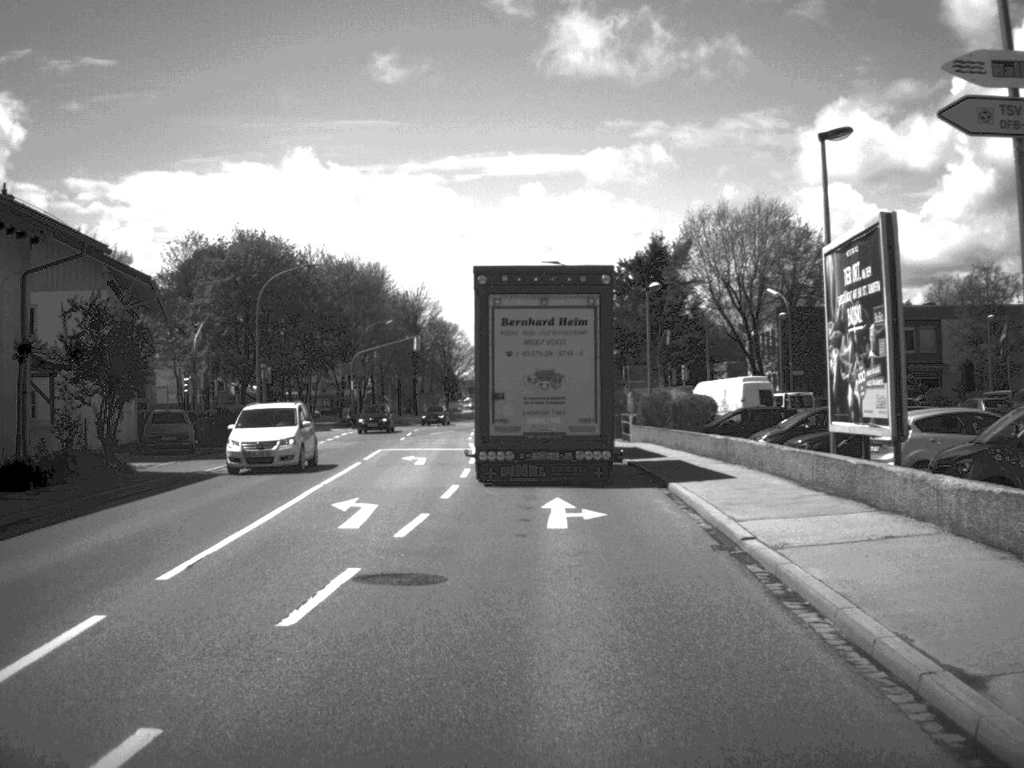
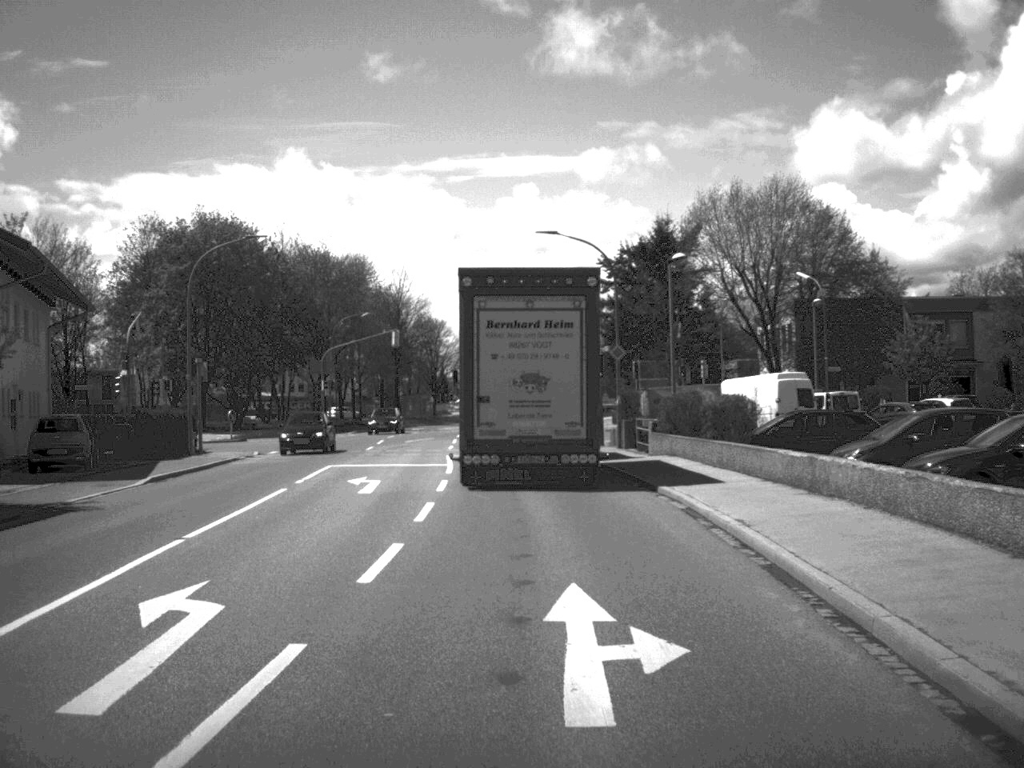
(0.0, +9.4) m; 0°
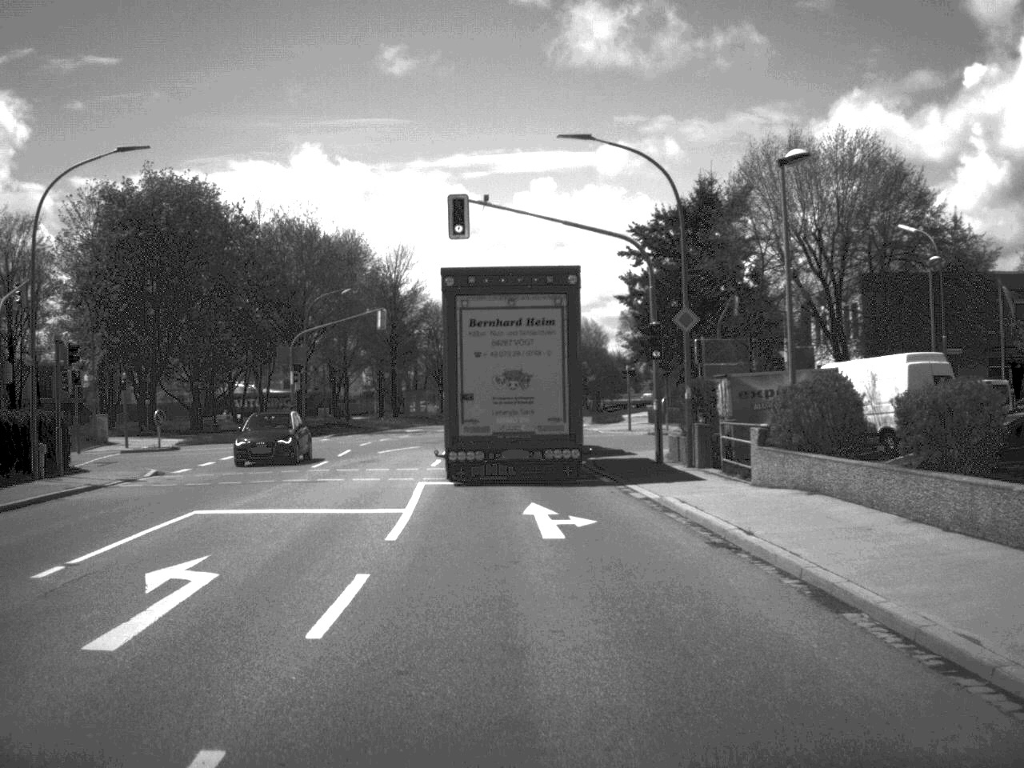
(0.0, +14.5) m; -1°
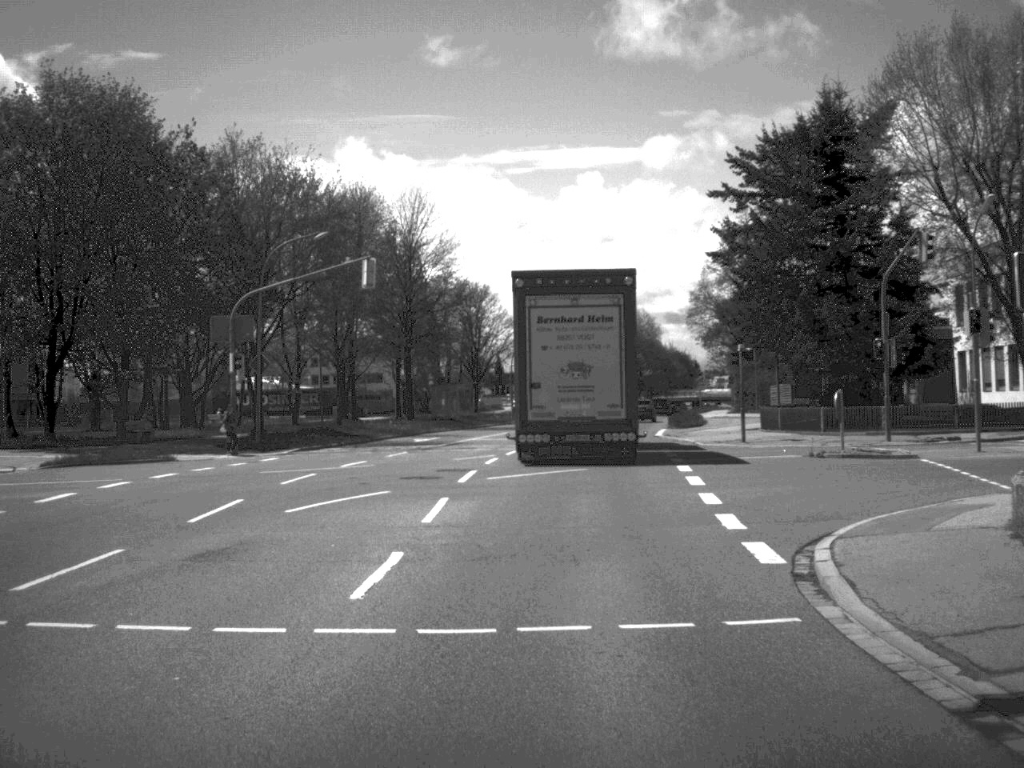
(-0.5, +21.0) m; -2°
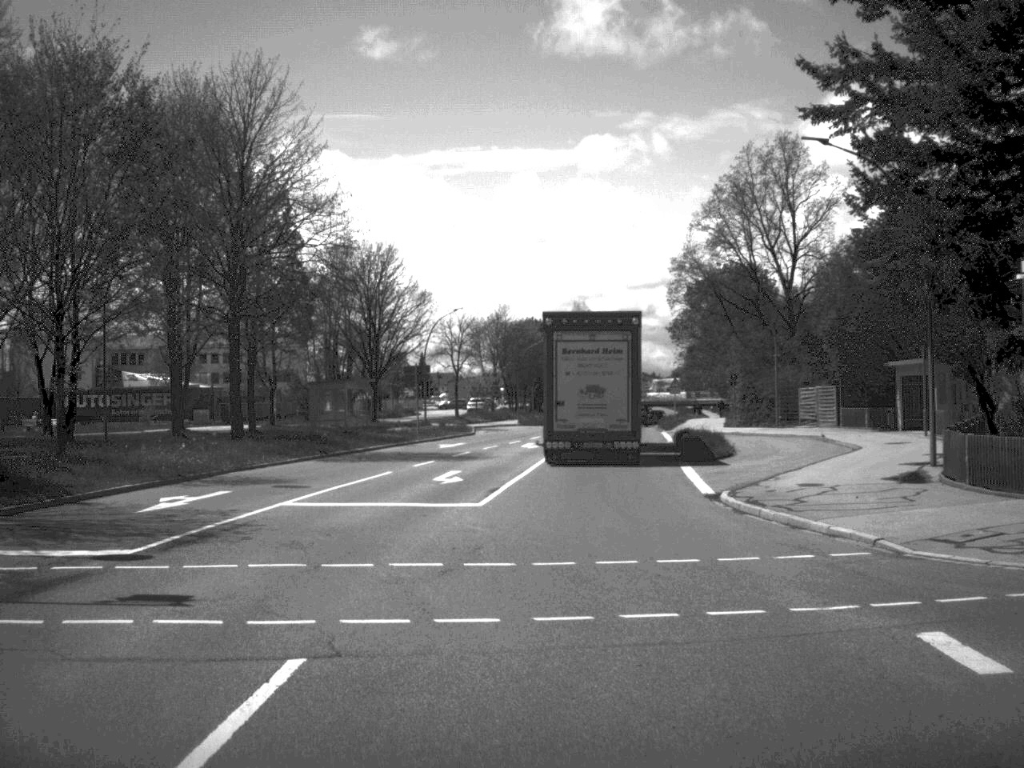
(+0.6, +28.3) m; +3°
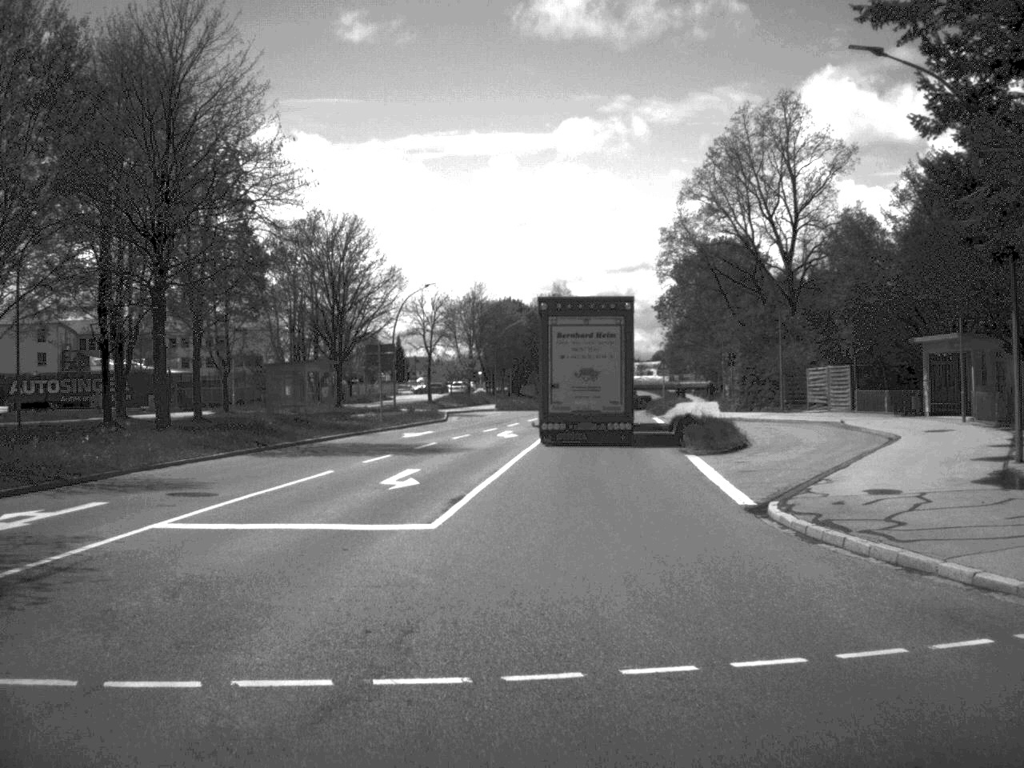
(0.0, +6.2) m; +1°
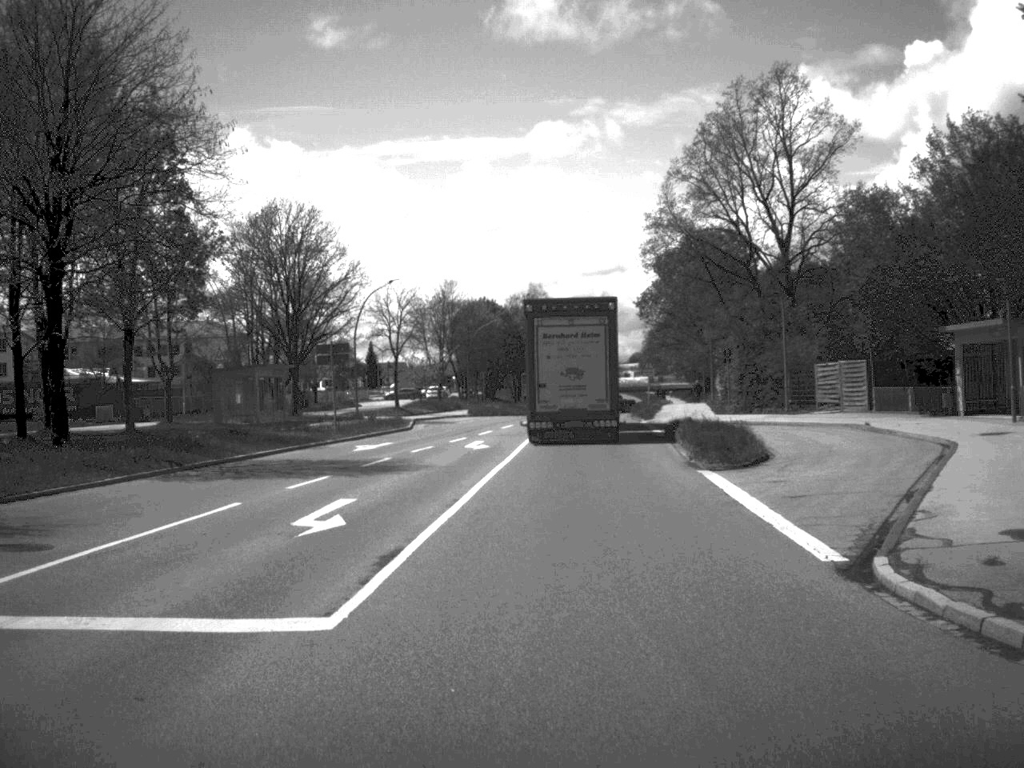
(+0.1, +6.1) m; +1°
